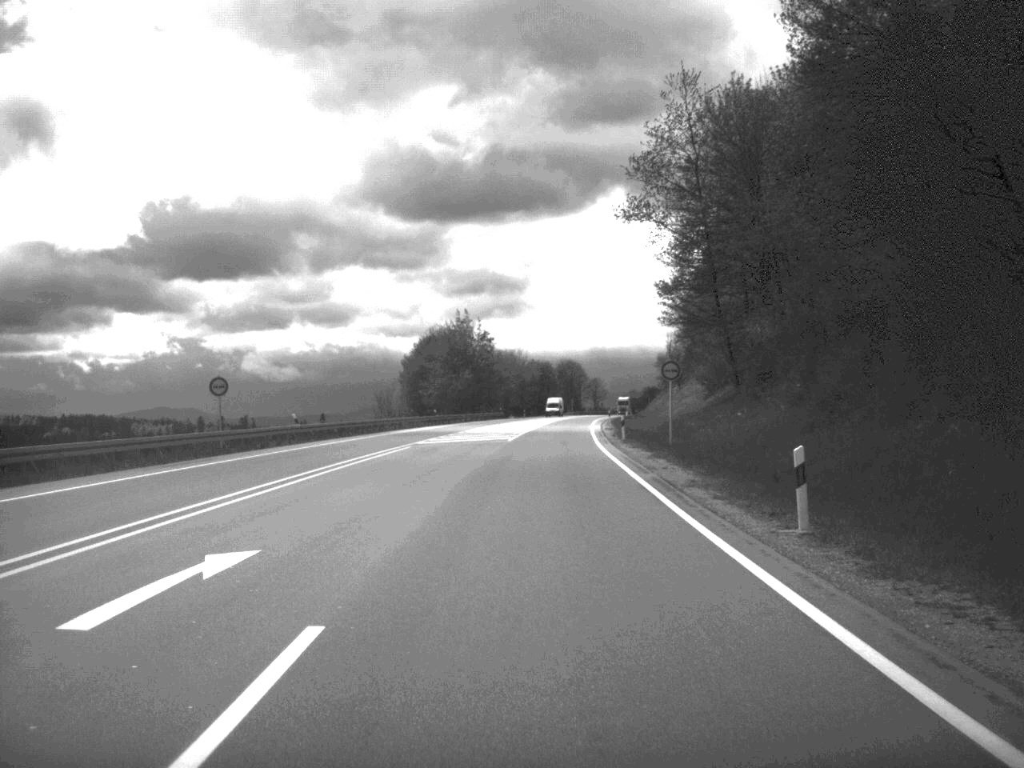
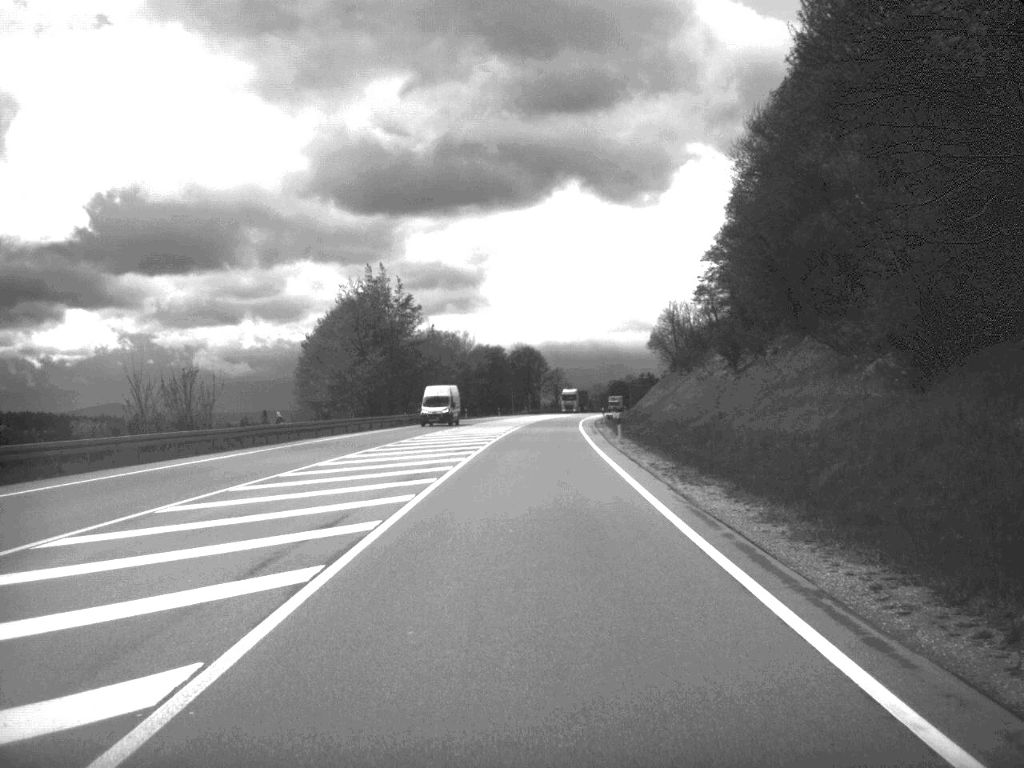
(+0.9, +50.3) m; +2°
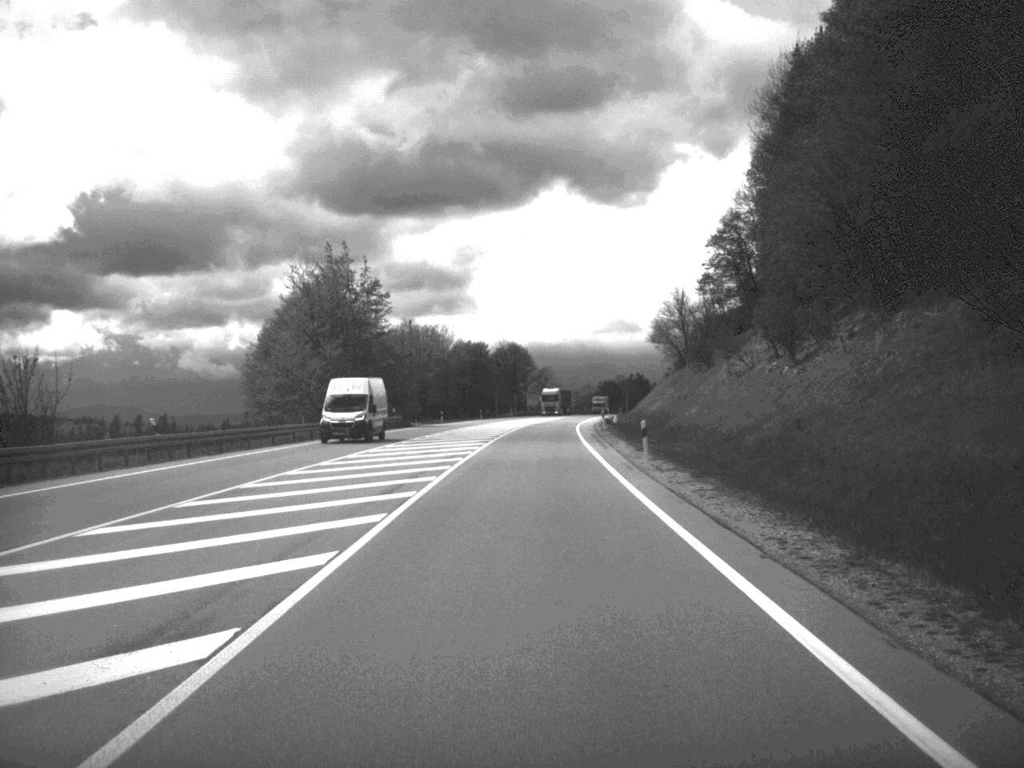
(+0.1, +16.6) m; +1°
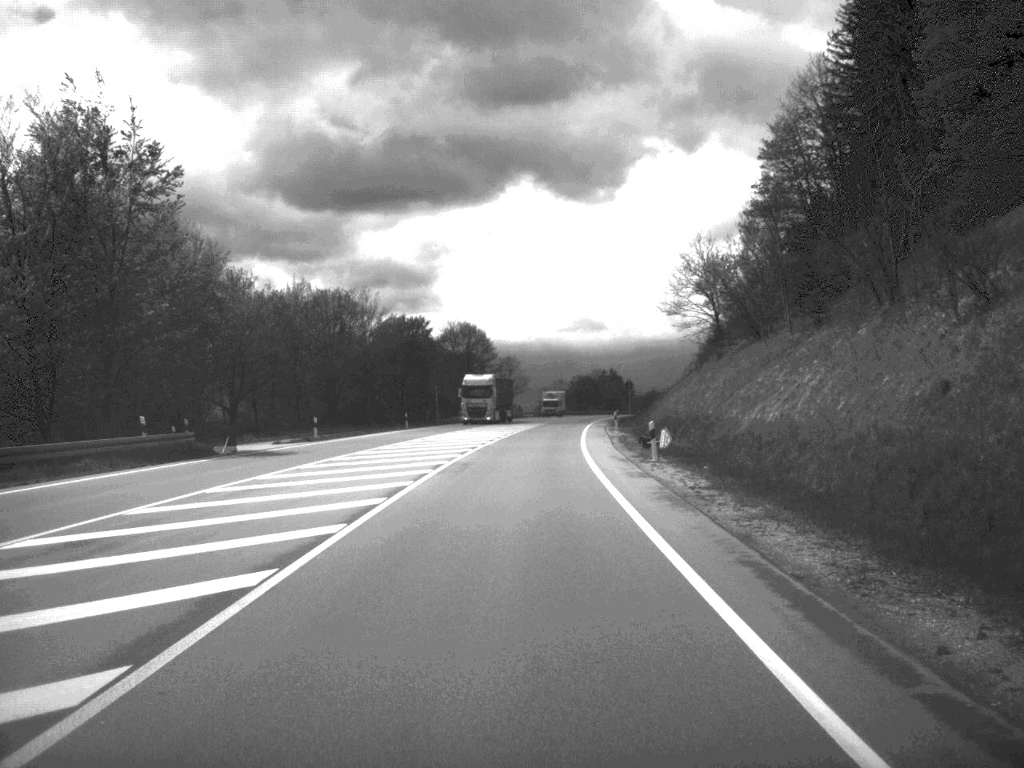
(+0.7, +50.6) m; +1°
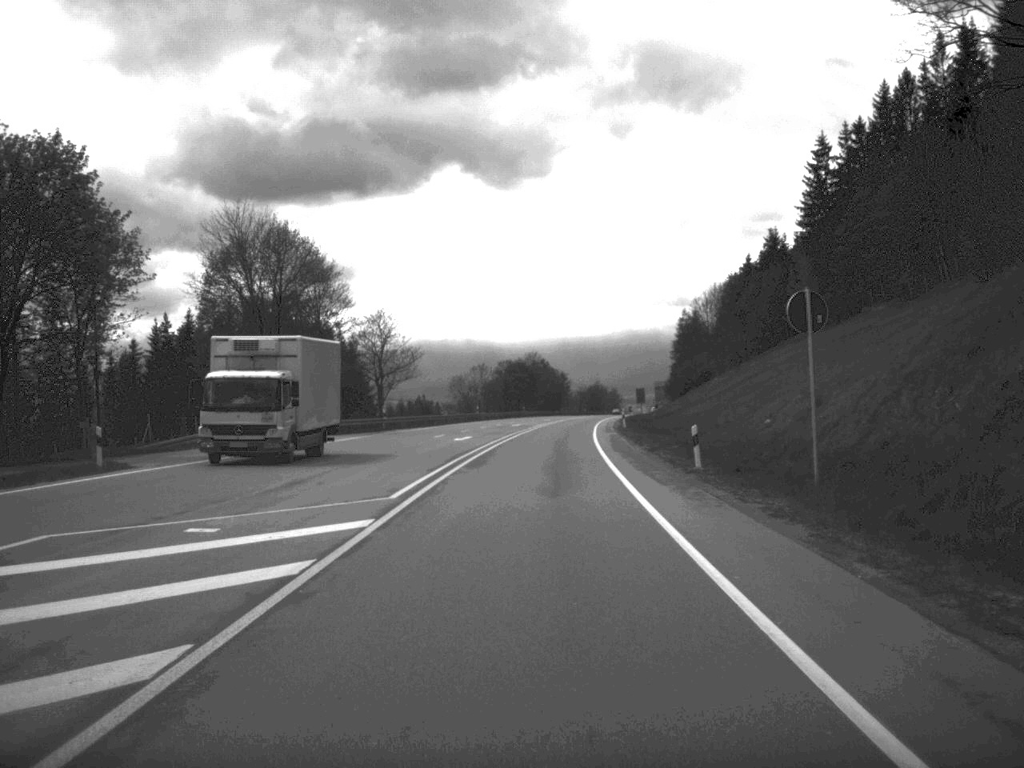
(+2.2, +84.3) m; +3°
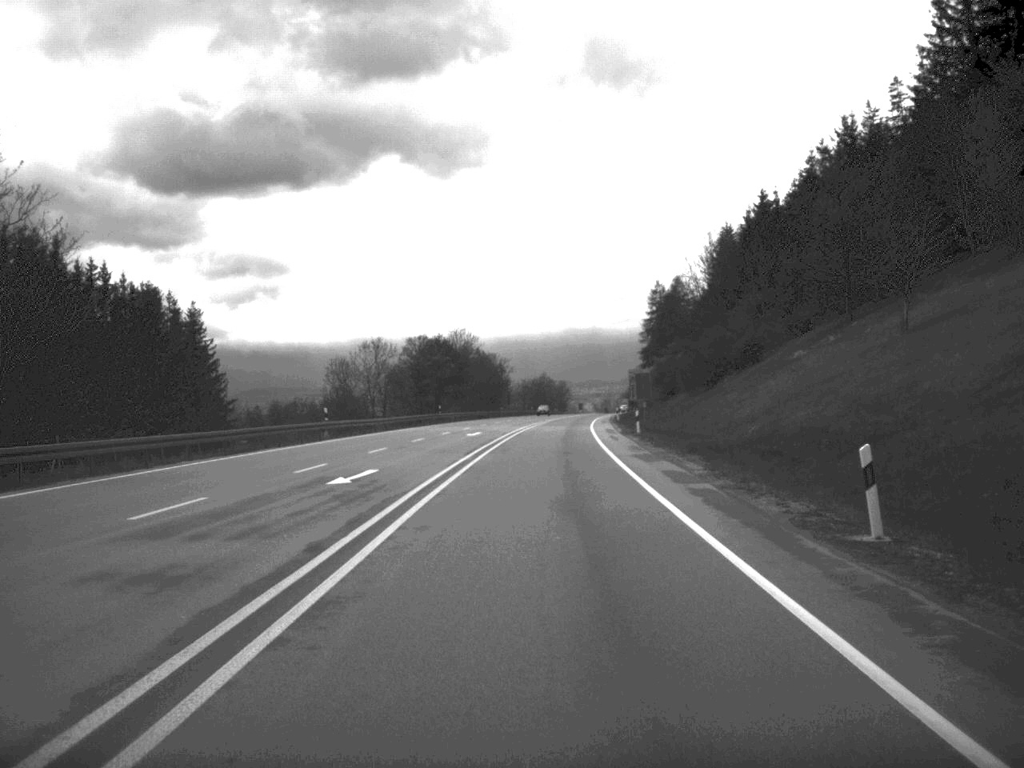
(+1.4, +64.6) m; +3°
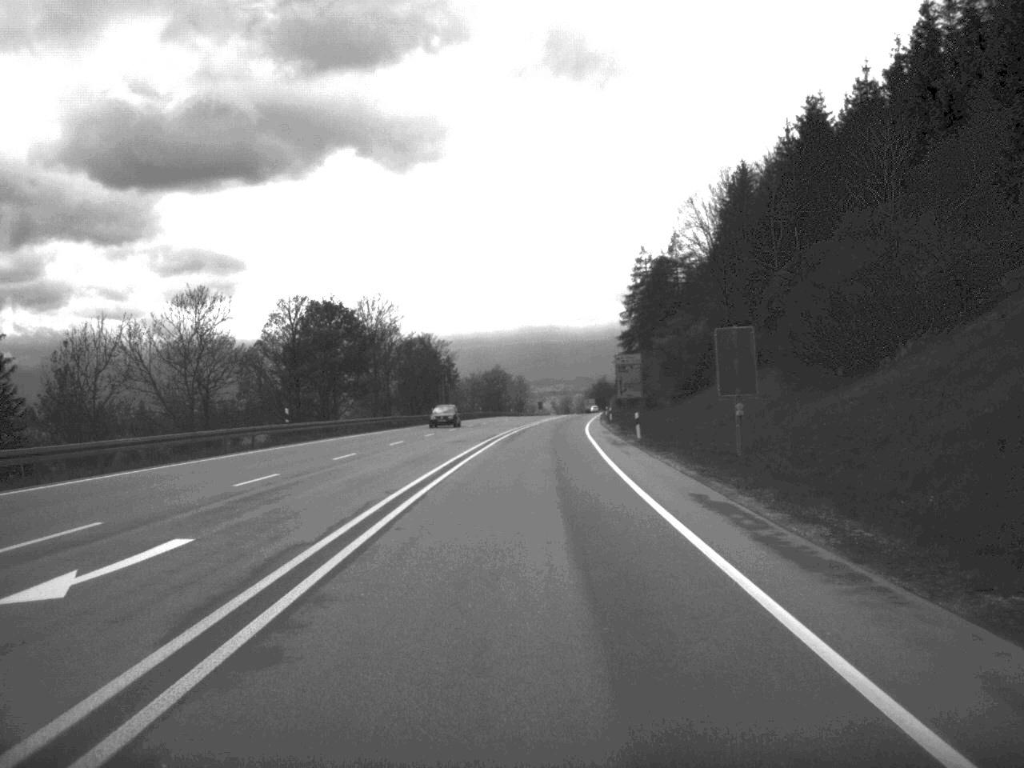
(+0.9, +49.7) m; +2°
